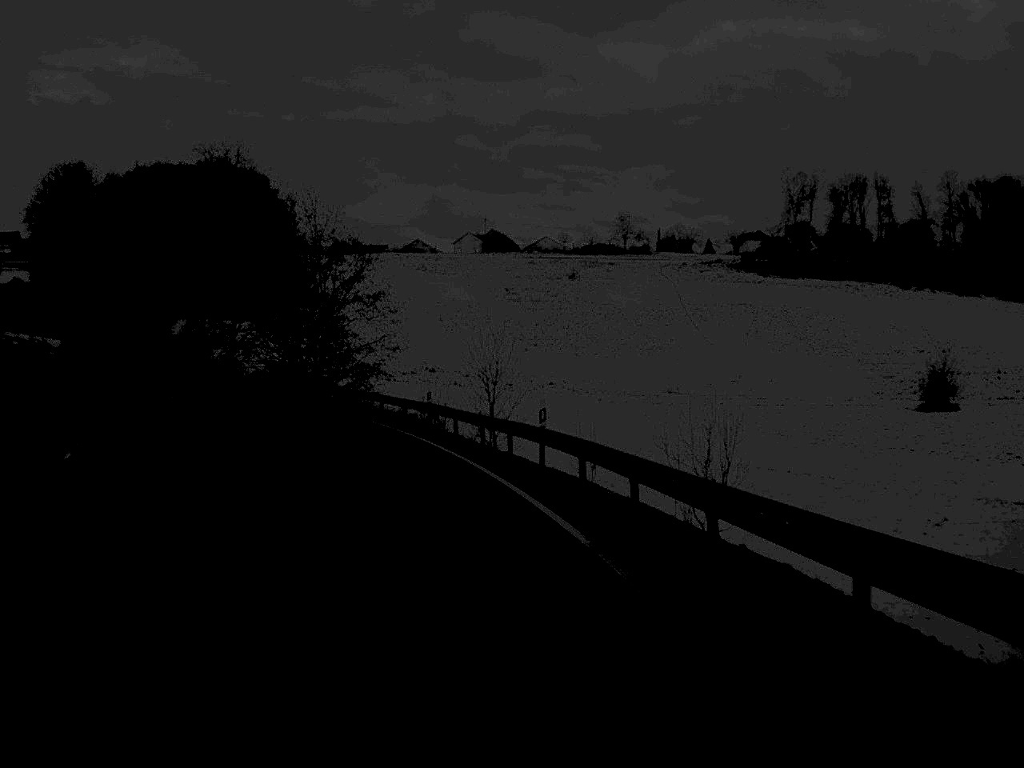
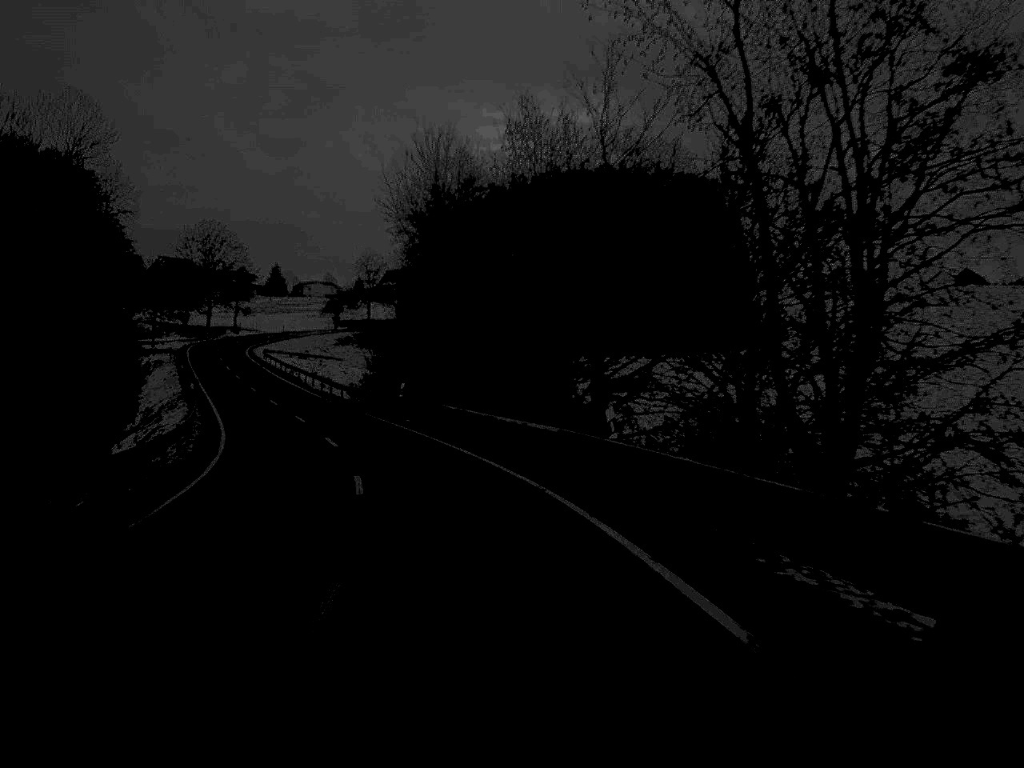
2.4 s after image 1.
(-9.0, +50.4) m; -20°
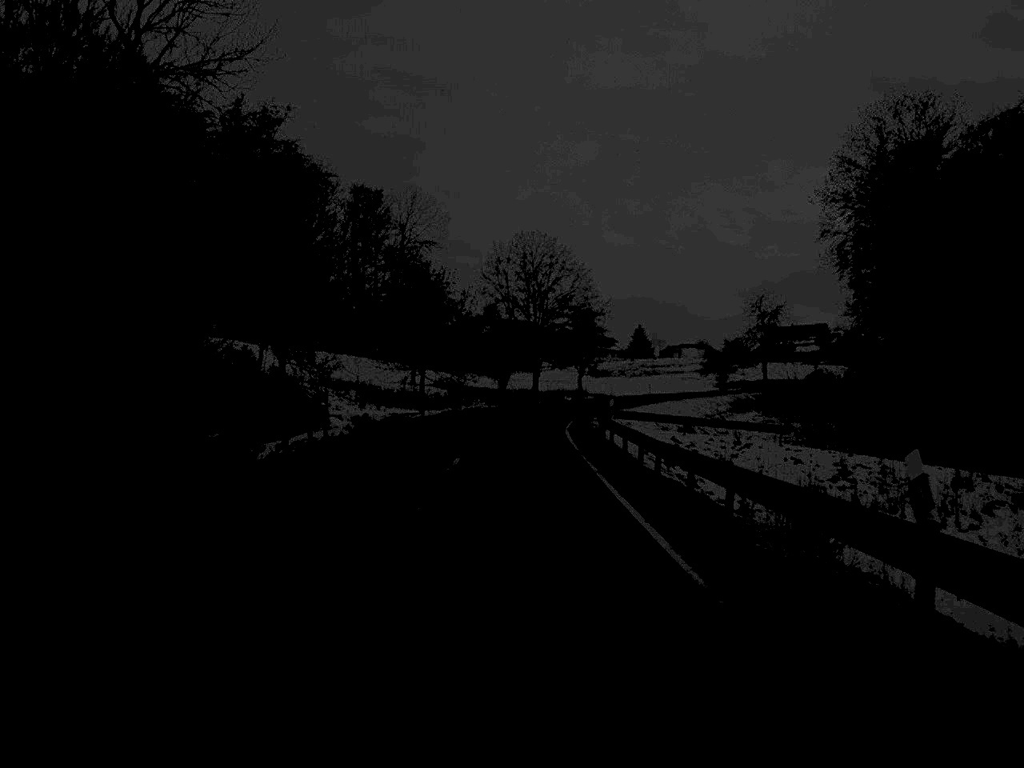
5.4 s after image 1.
(-12.0, +65.4) m; -16°
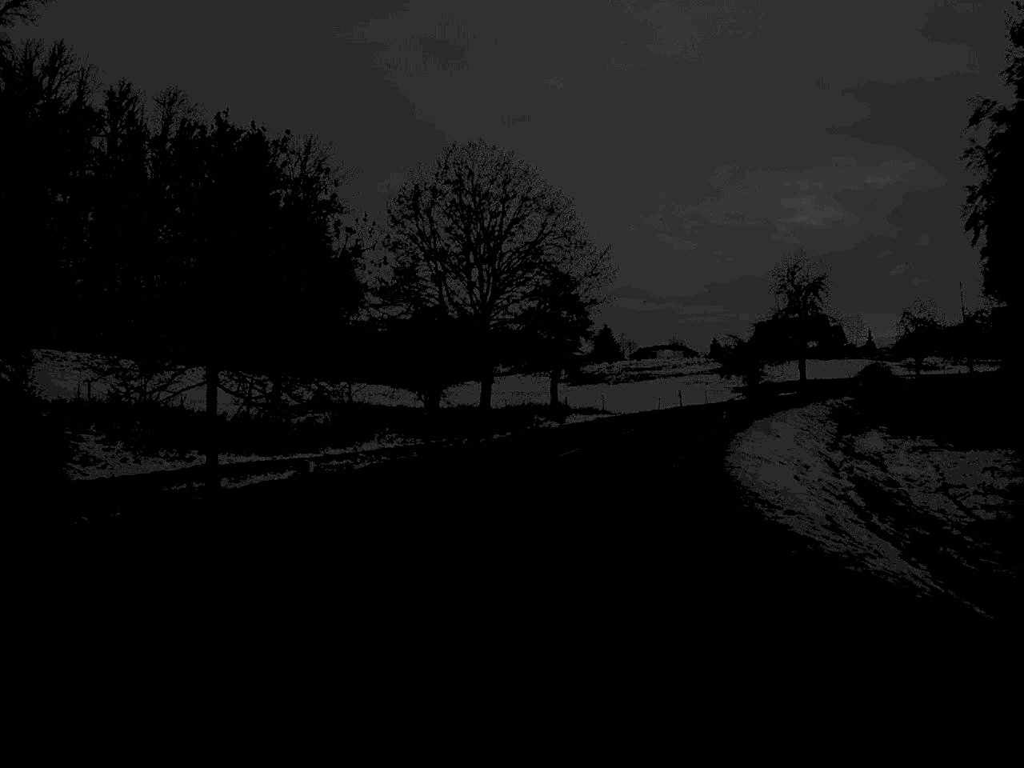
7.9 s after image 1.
(+0.4, +52.9) m; +2°
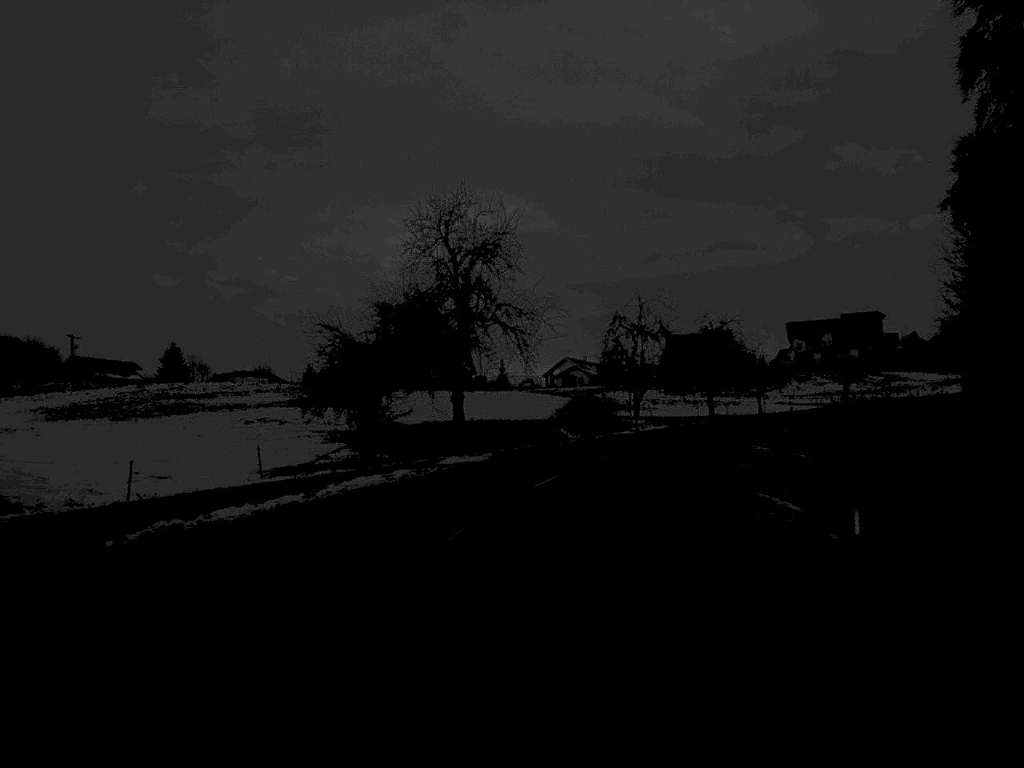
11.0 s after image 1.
(+10.2, +62.6) m; +18°
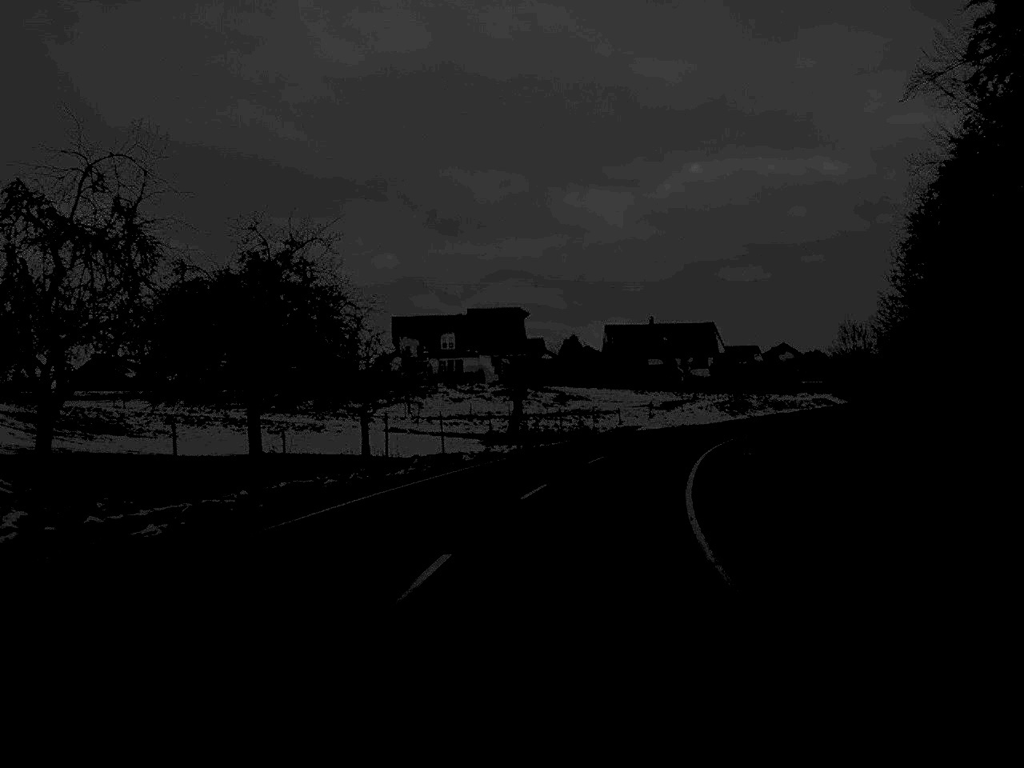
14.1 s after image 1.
(+10.1, +61.1) m; +19°
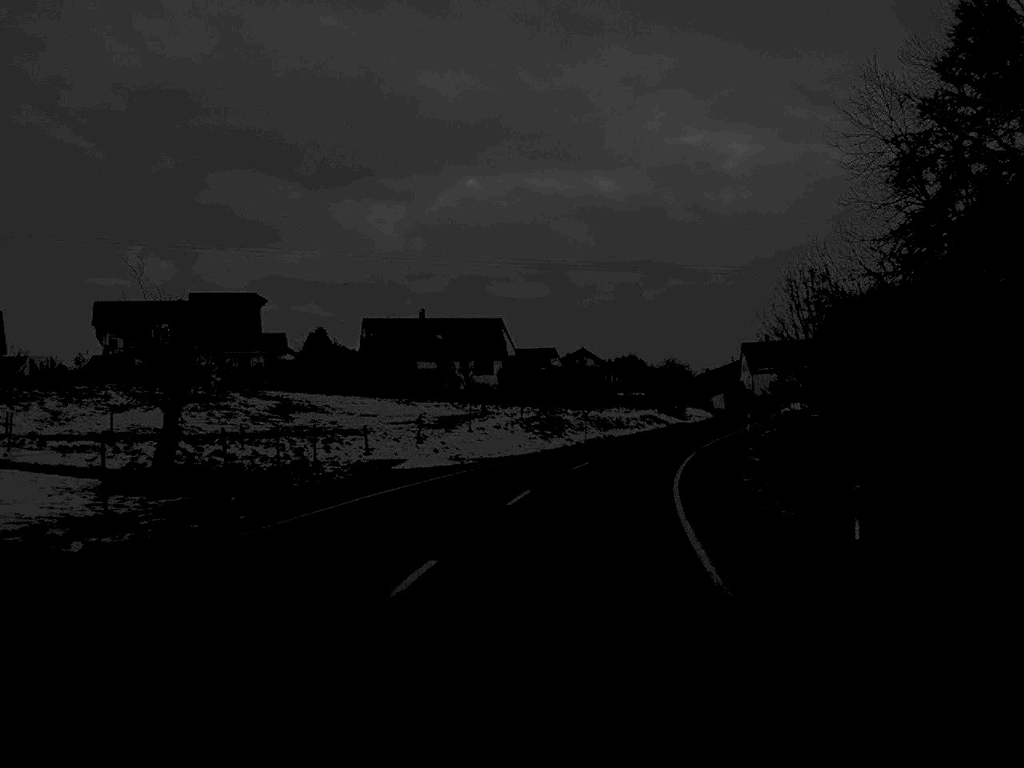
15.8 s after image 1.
(+3.3, +35.6) m; +10°
